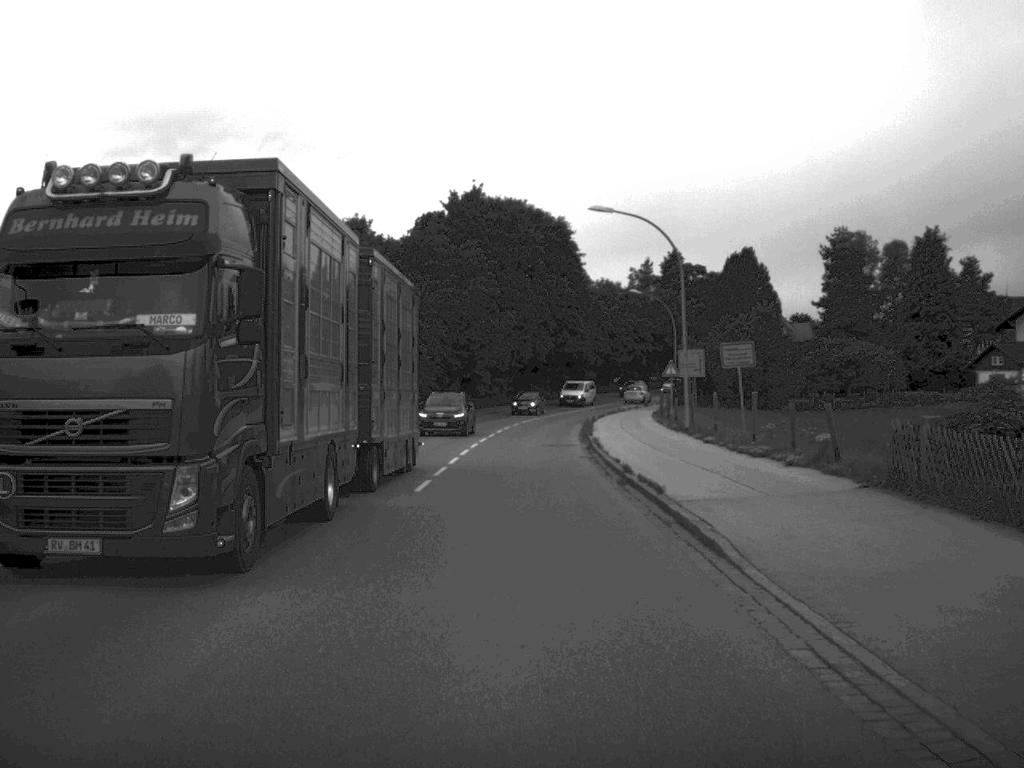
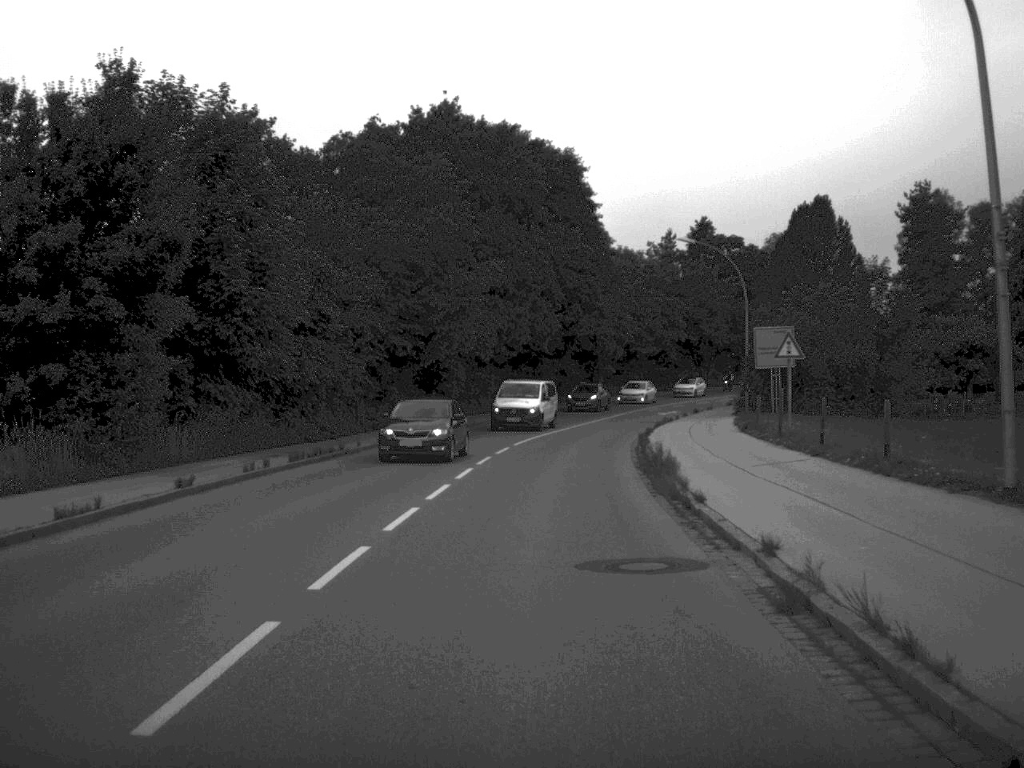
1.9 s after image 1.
(-0.1, +28.9) m; 0°
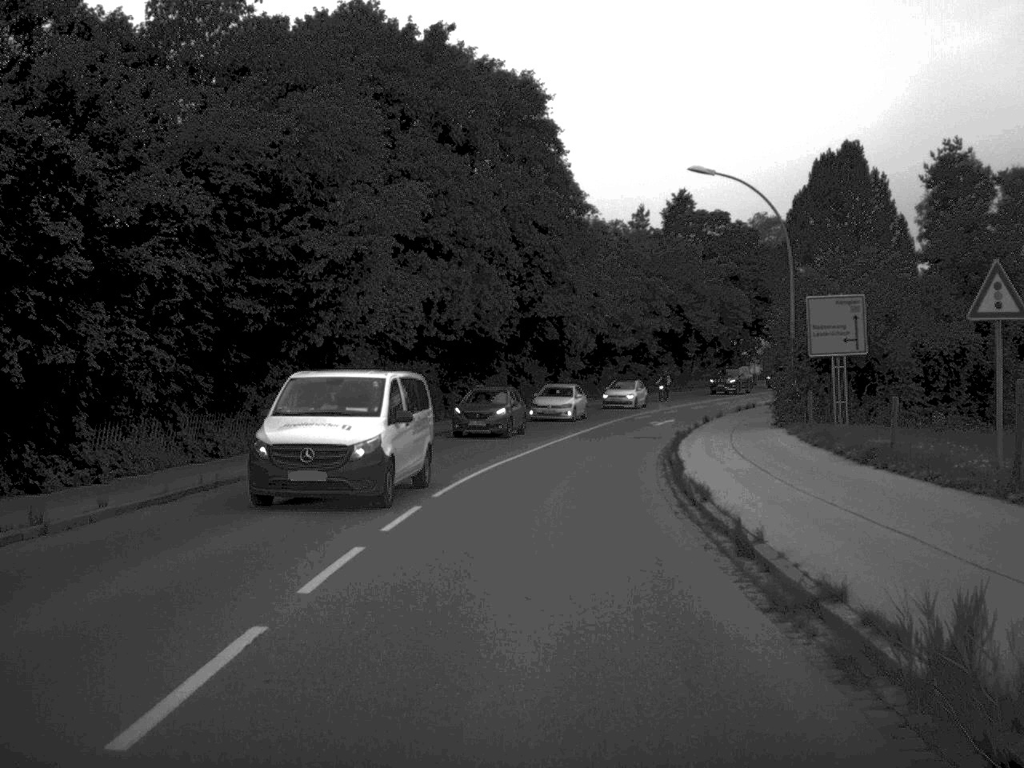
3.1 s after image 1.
(+0.3, +18.0) m; +2°
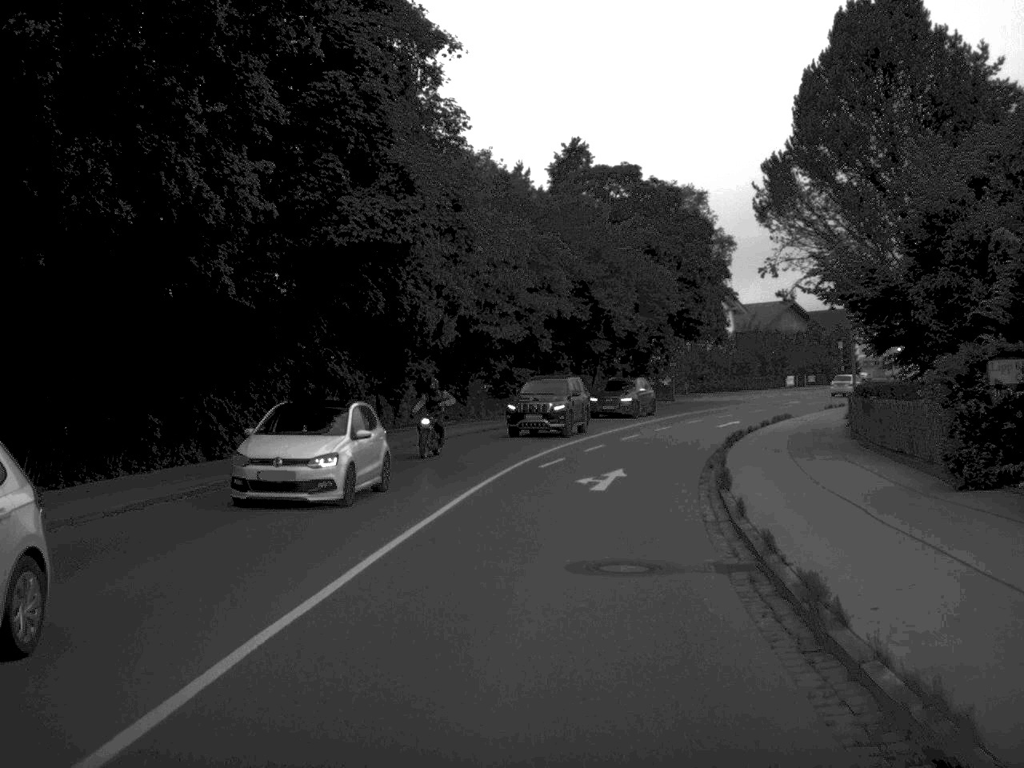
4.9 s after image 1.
(+1.4, +27.2) m; +6°
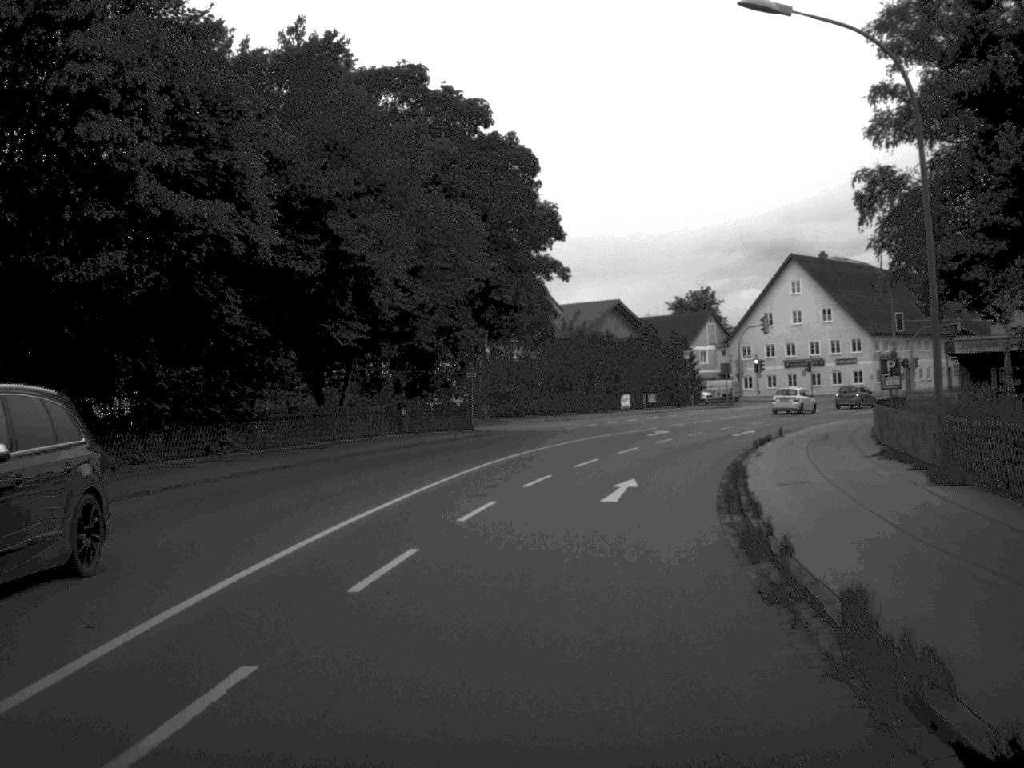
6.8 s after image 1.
(+2.2, +26.7) m; +10°
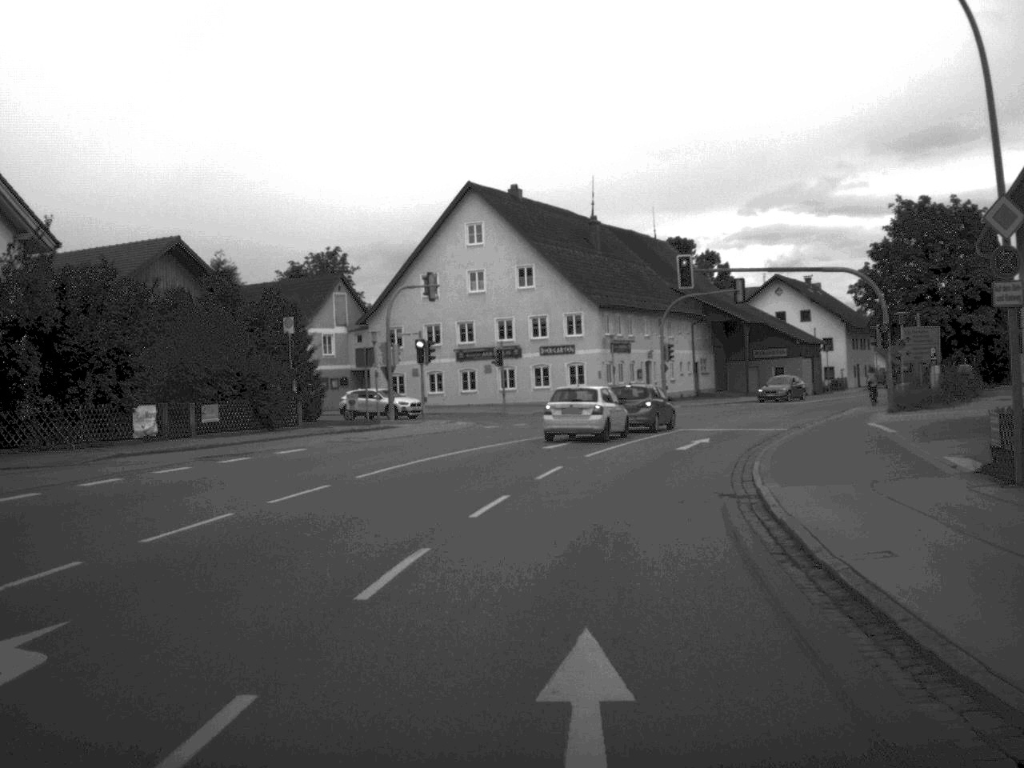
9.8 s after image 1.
(+5.7, +41.3) m; +16°
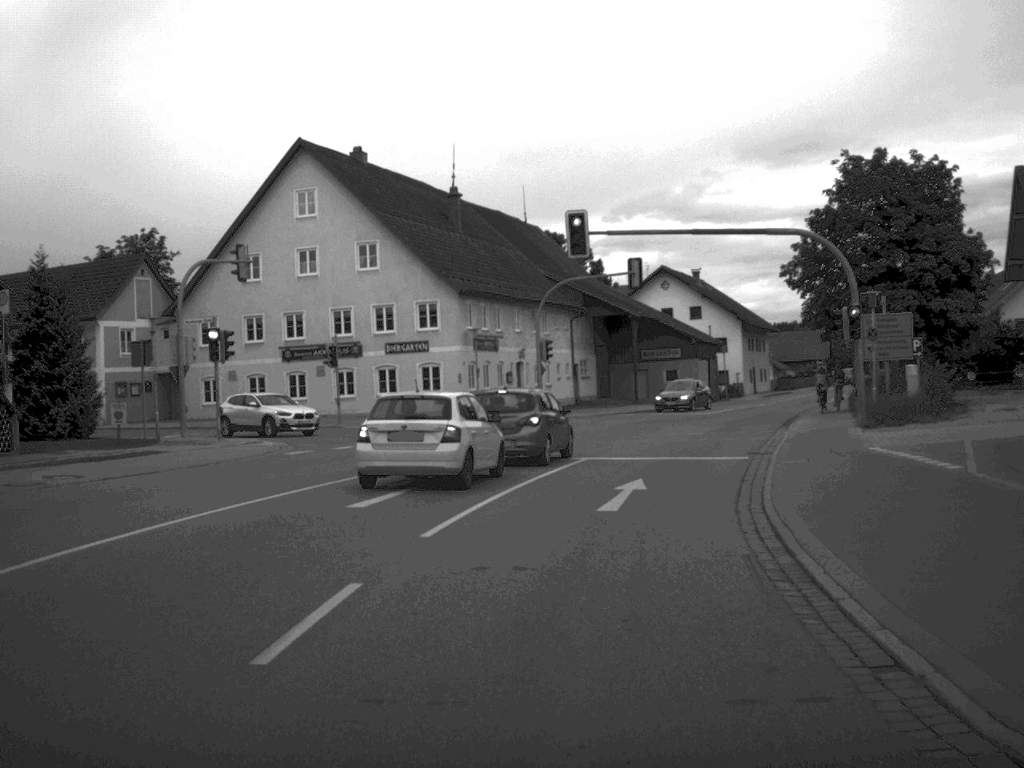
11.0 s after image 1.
(+0.7, +13.9) m; +6°
